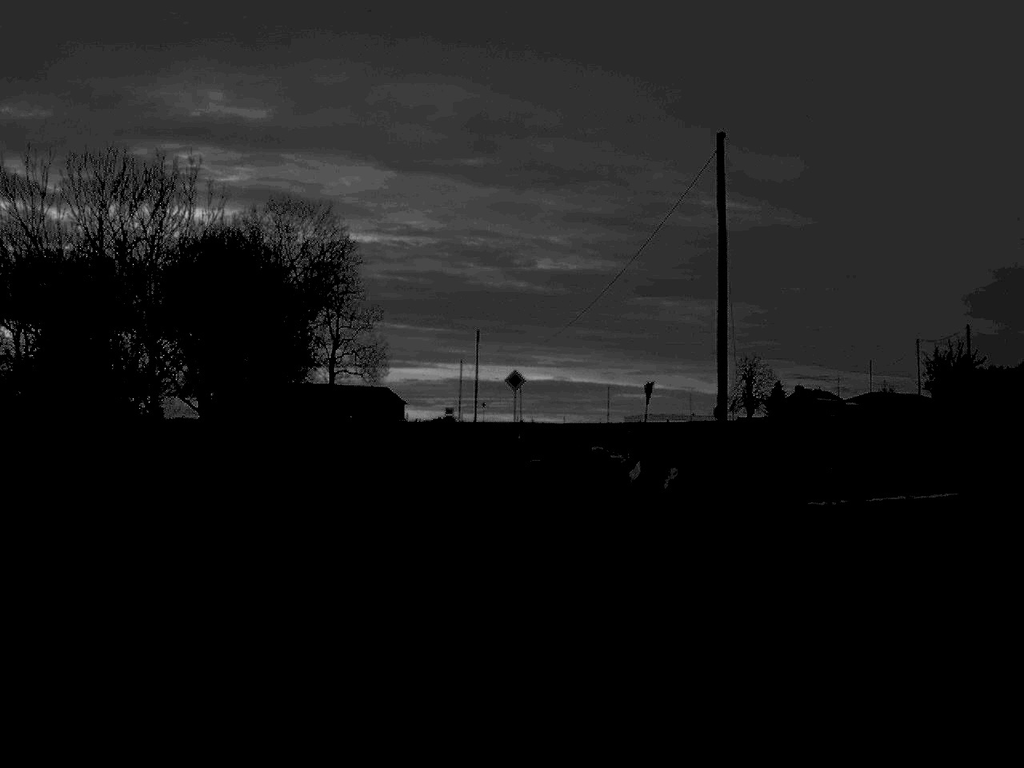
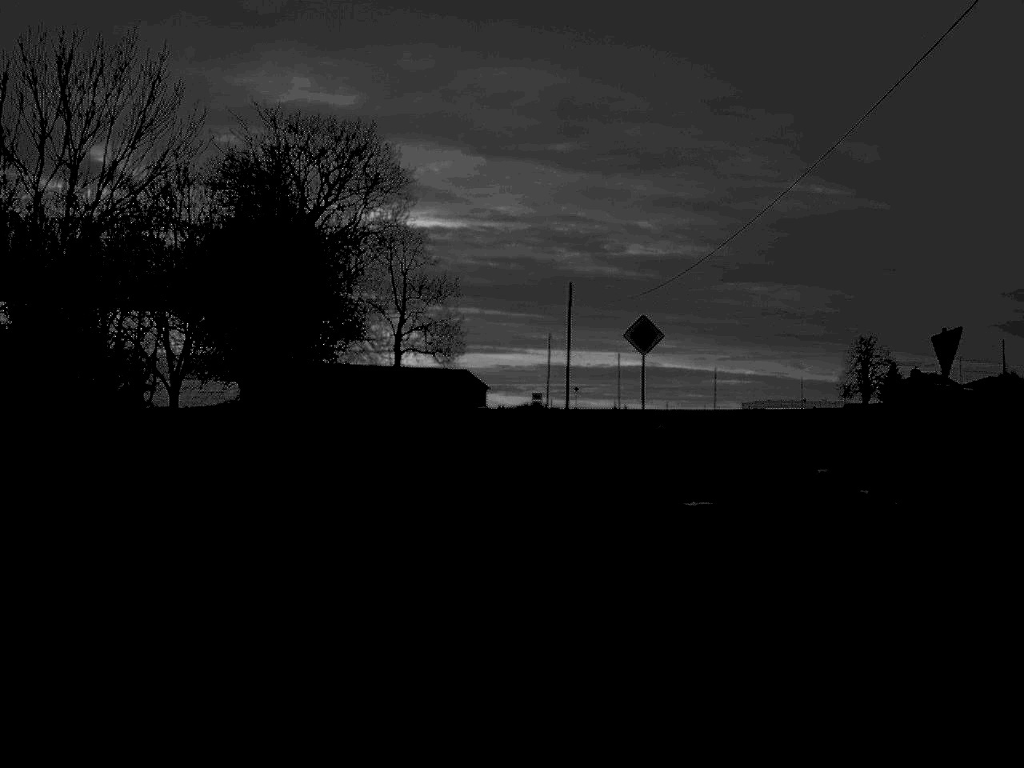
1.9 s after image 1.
(-0.8, +22.6) m; -4°
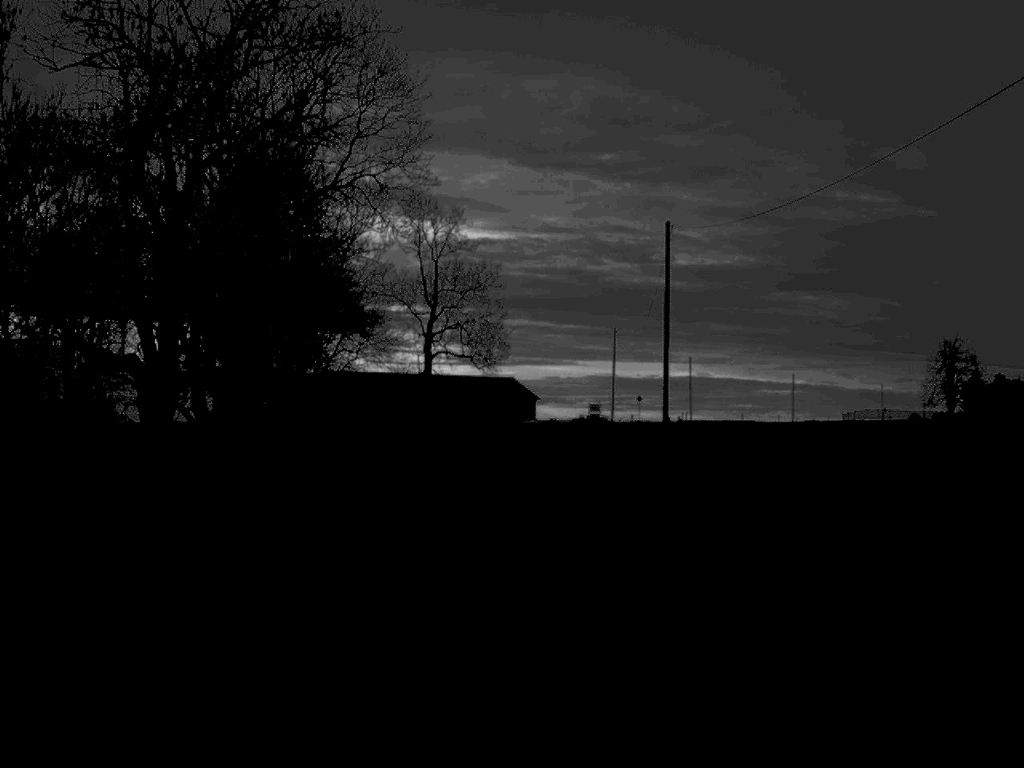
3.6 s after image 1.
(-0.5, +22.0) m; -2°
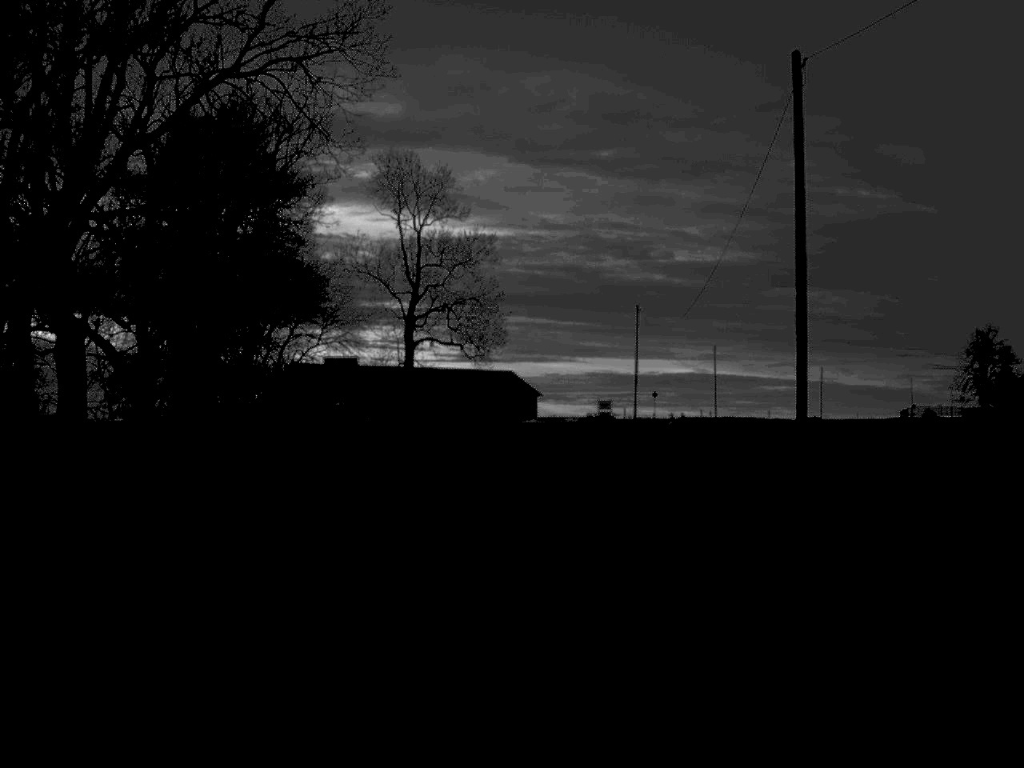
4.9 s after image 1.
(0.0, +16.9) m; 0°
